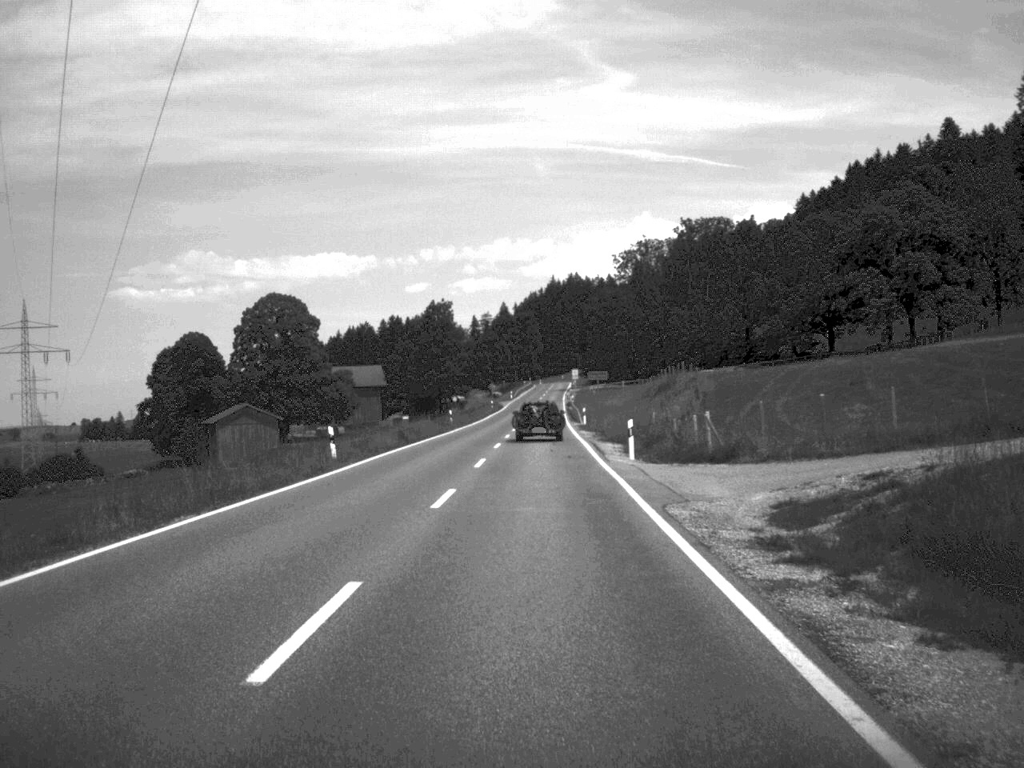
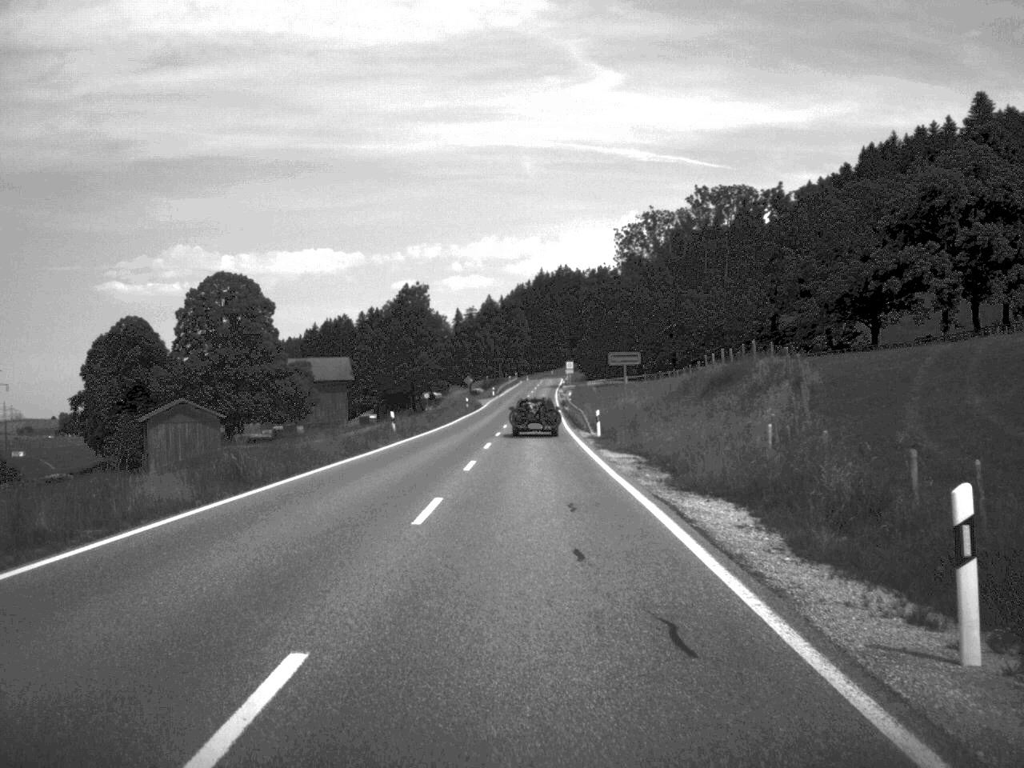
(+0.1, +26.7) m; +1°
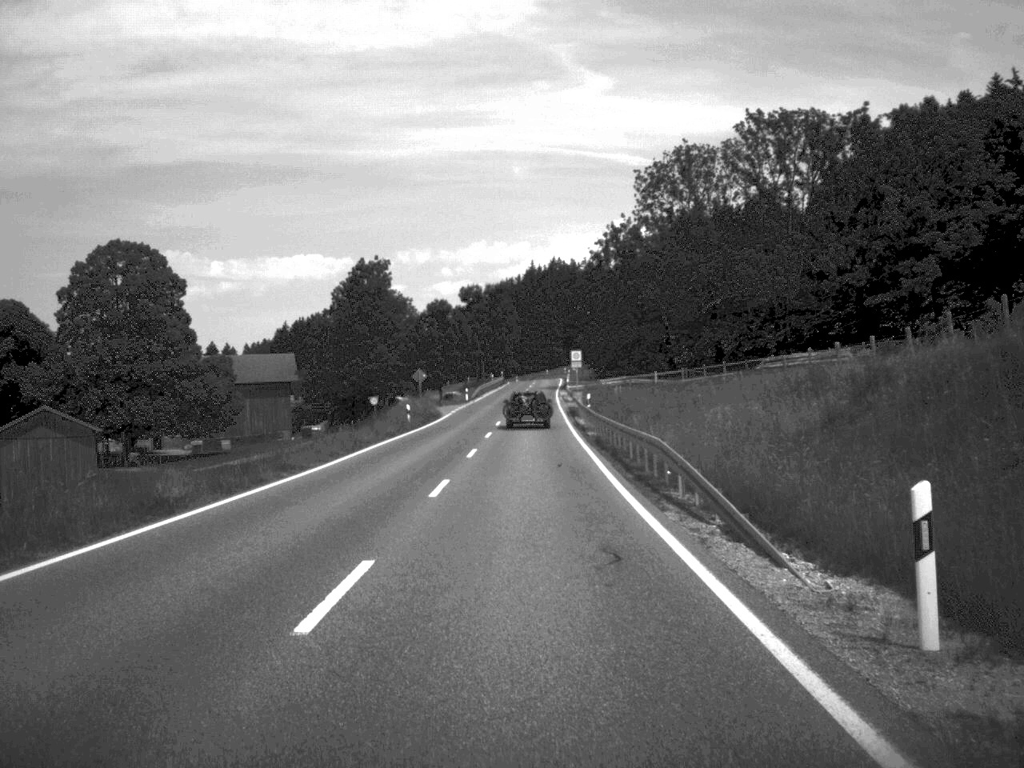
(+0.2, +42.0) m; 0°
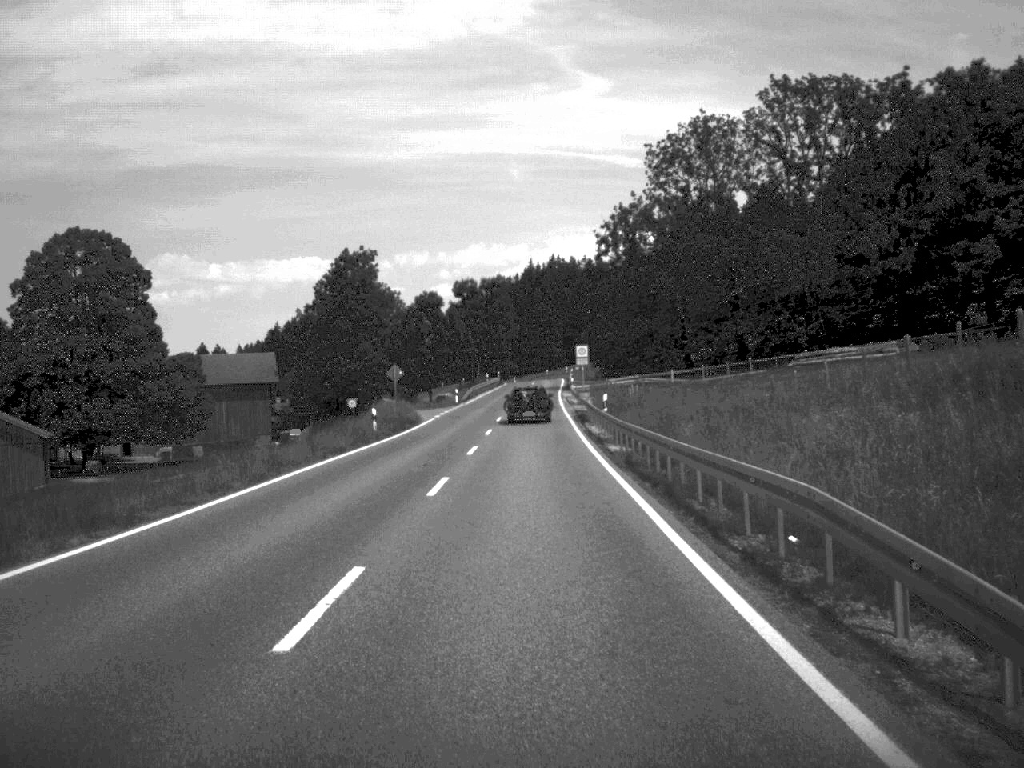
(0.0, +12.3) m; 0°
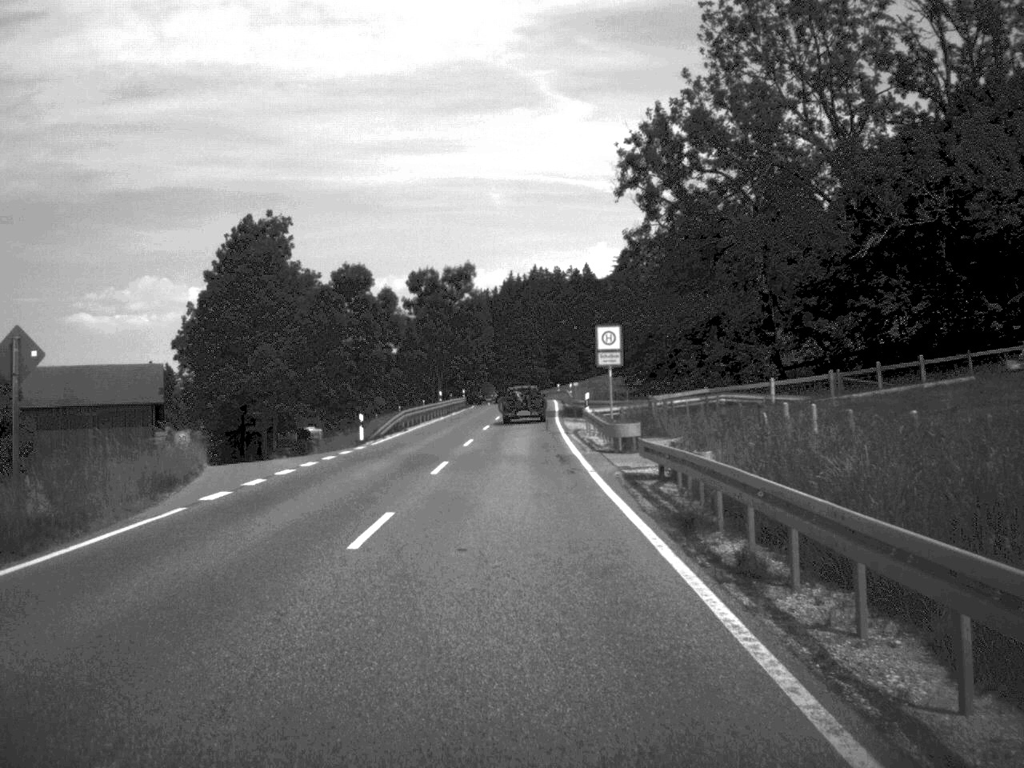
(+0.3, +41.6) m; +1°
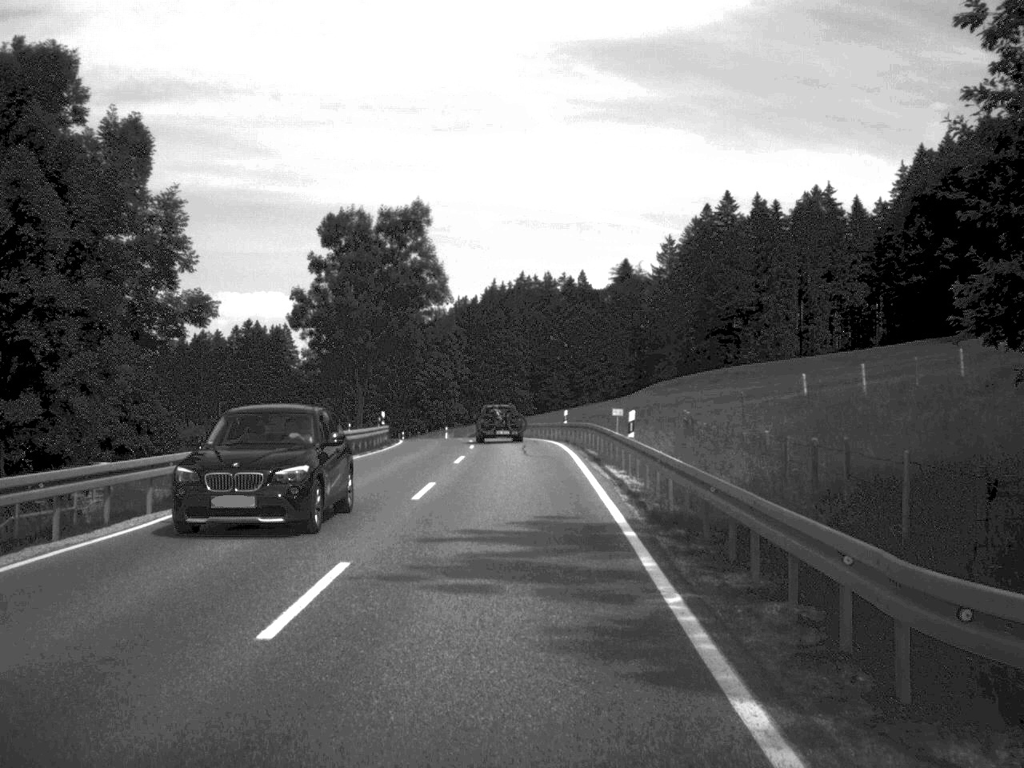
(+0.2, +51.4) m; +1°
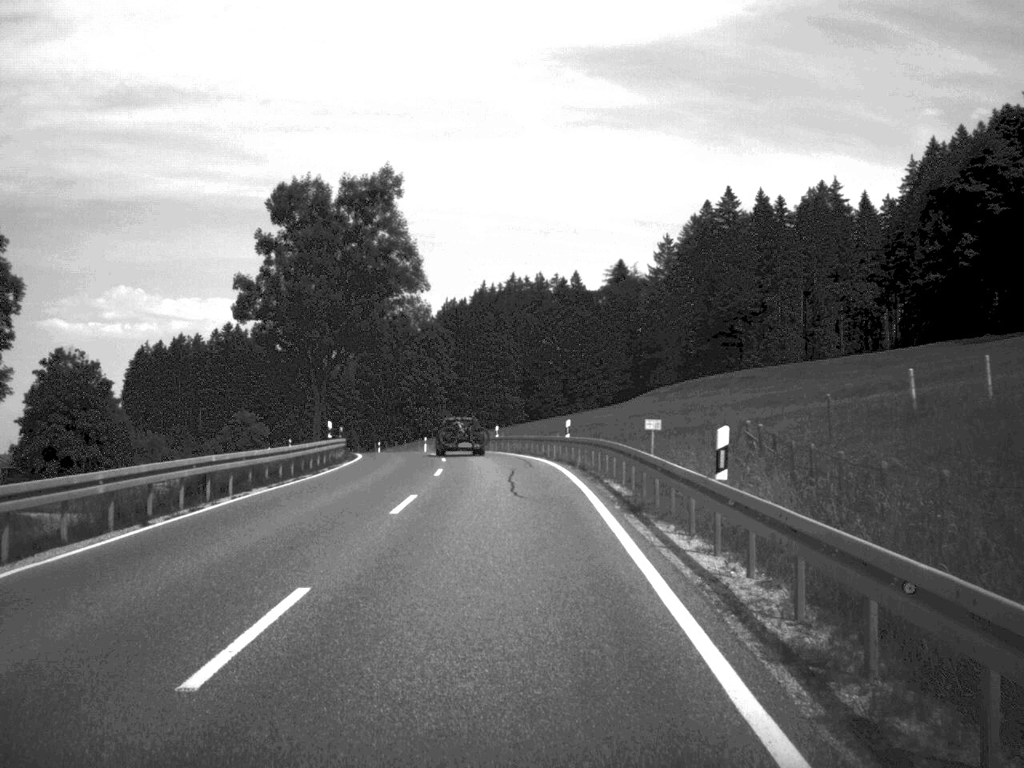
(+0.1, +13.1) m; 0°
